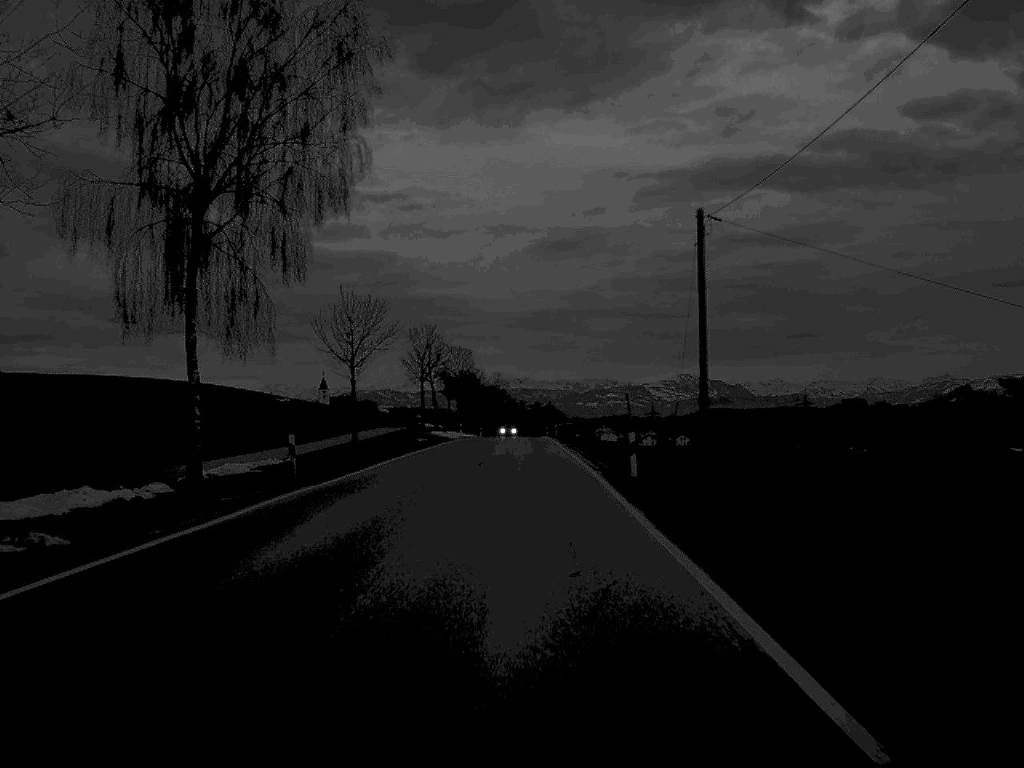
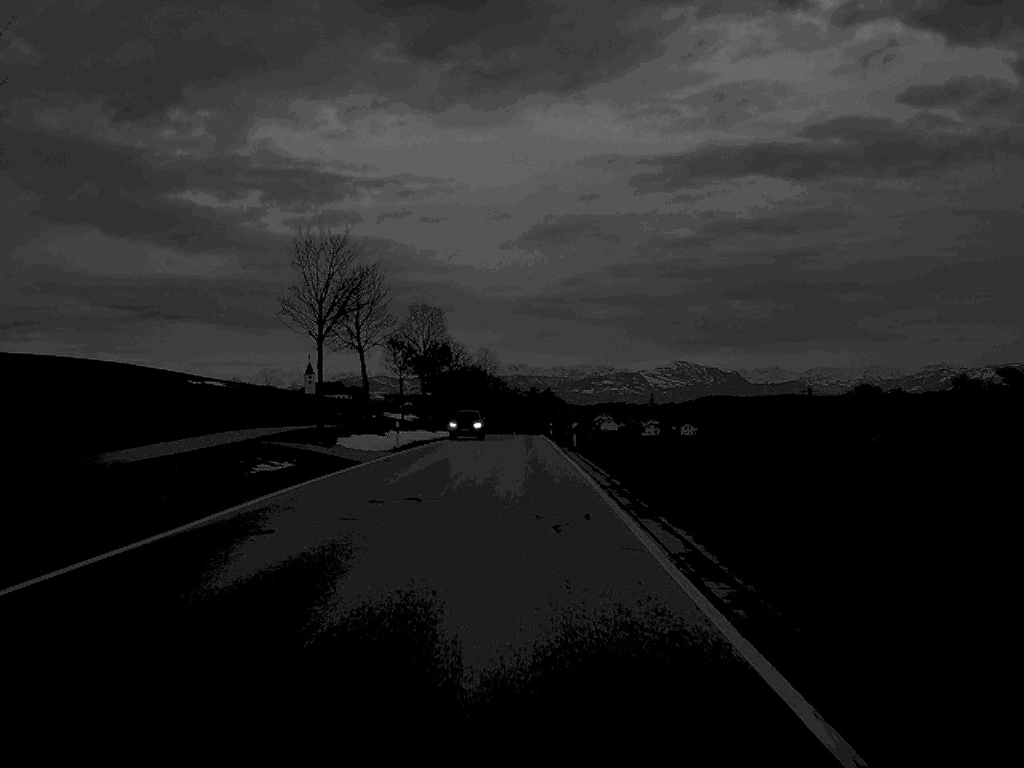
(+0.1, +44.7) m; 0°
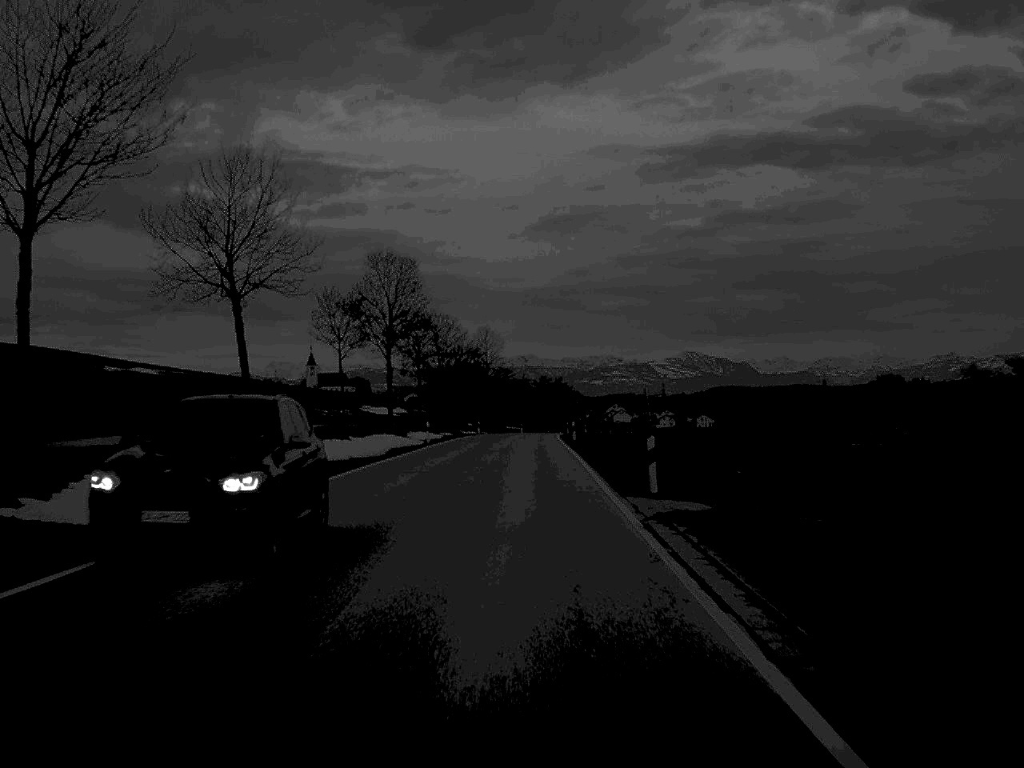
(-0.1, +30.0) m; 0°
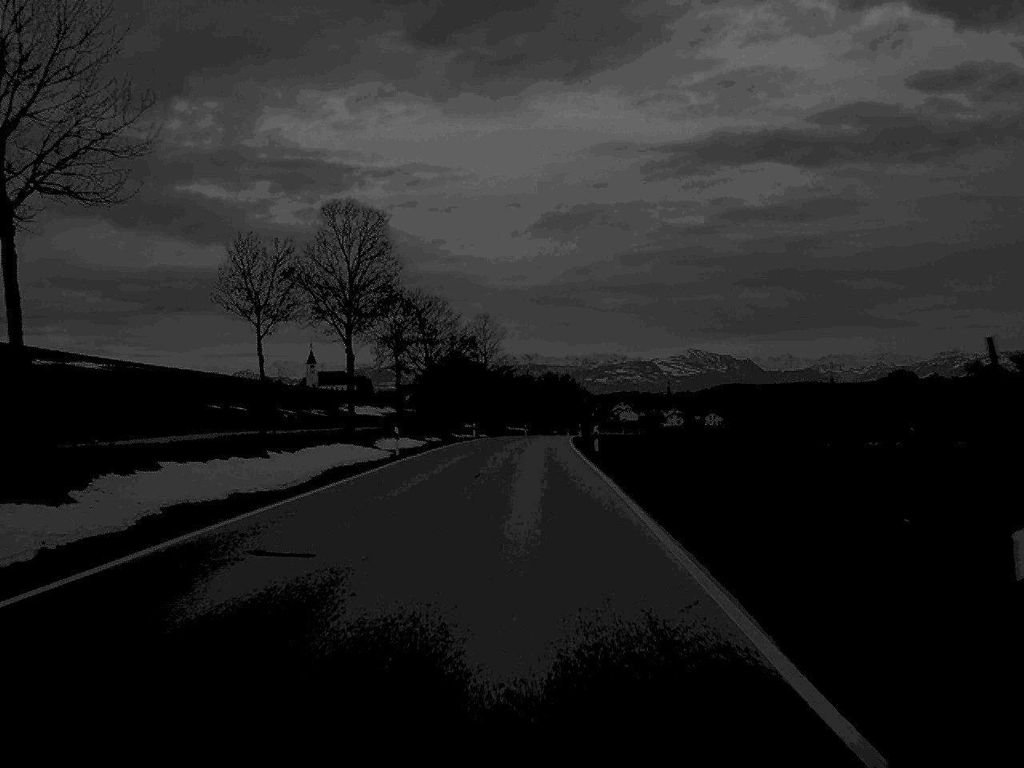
(0.0, +16.8) m; 0°
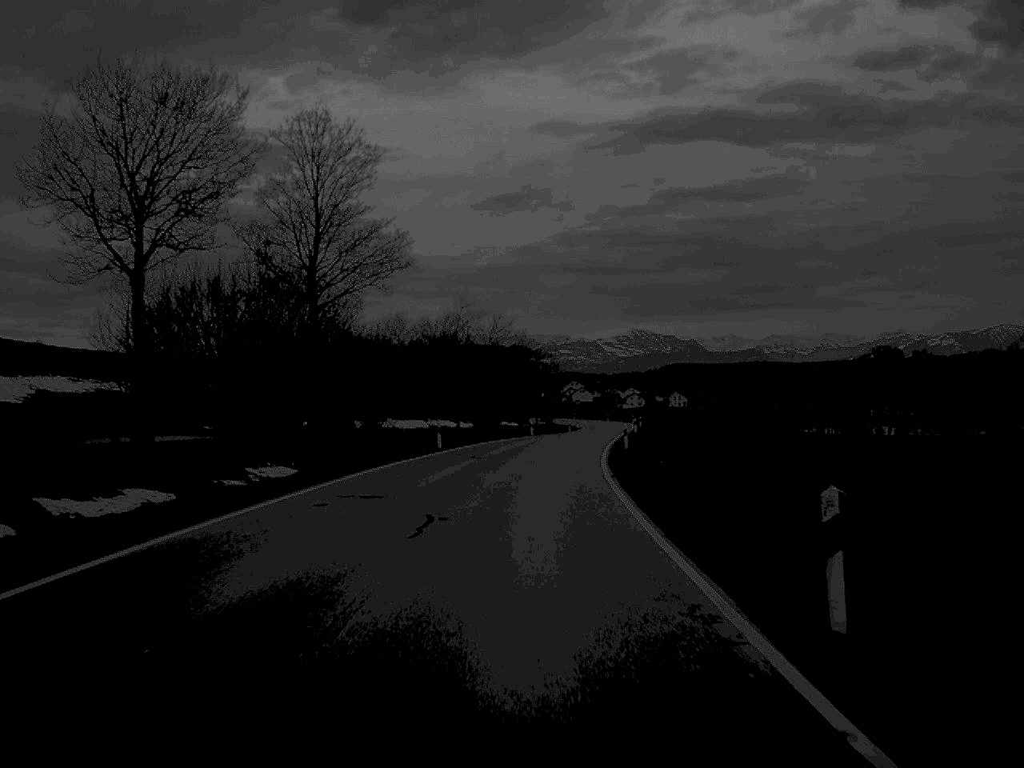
(+1.2, +78.3) m; +3°
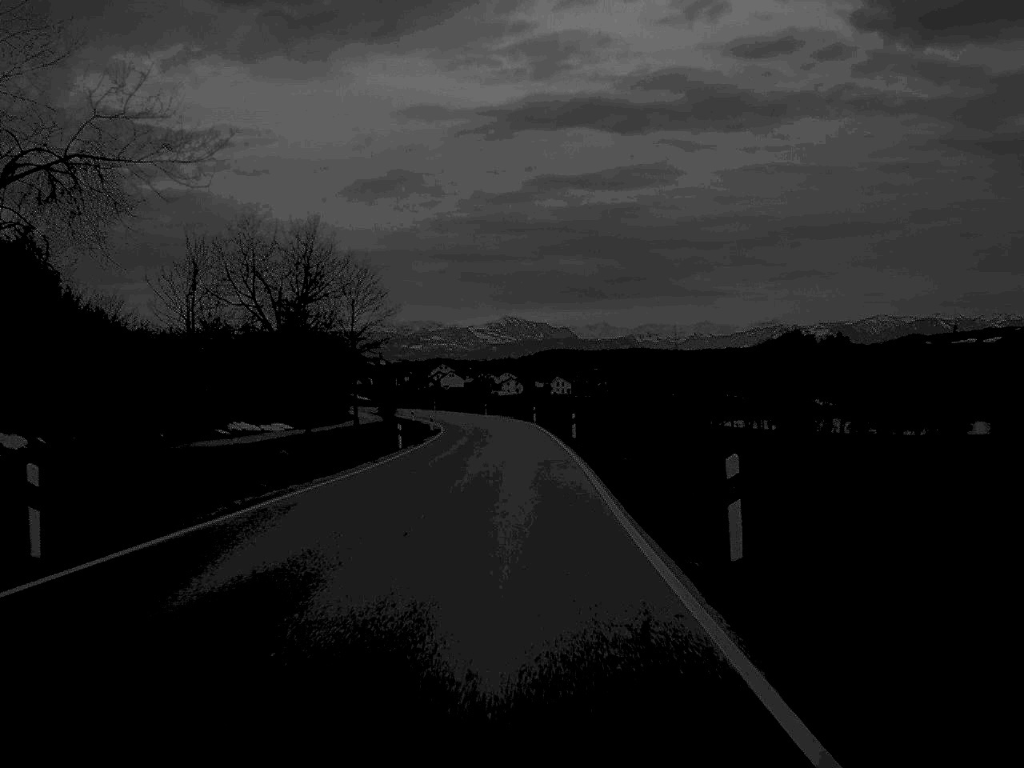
(+4.3, +77.1) m; +6°
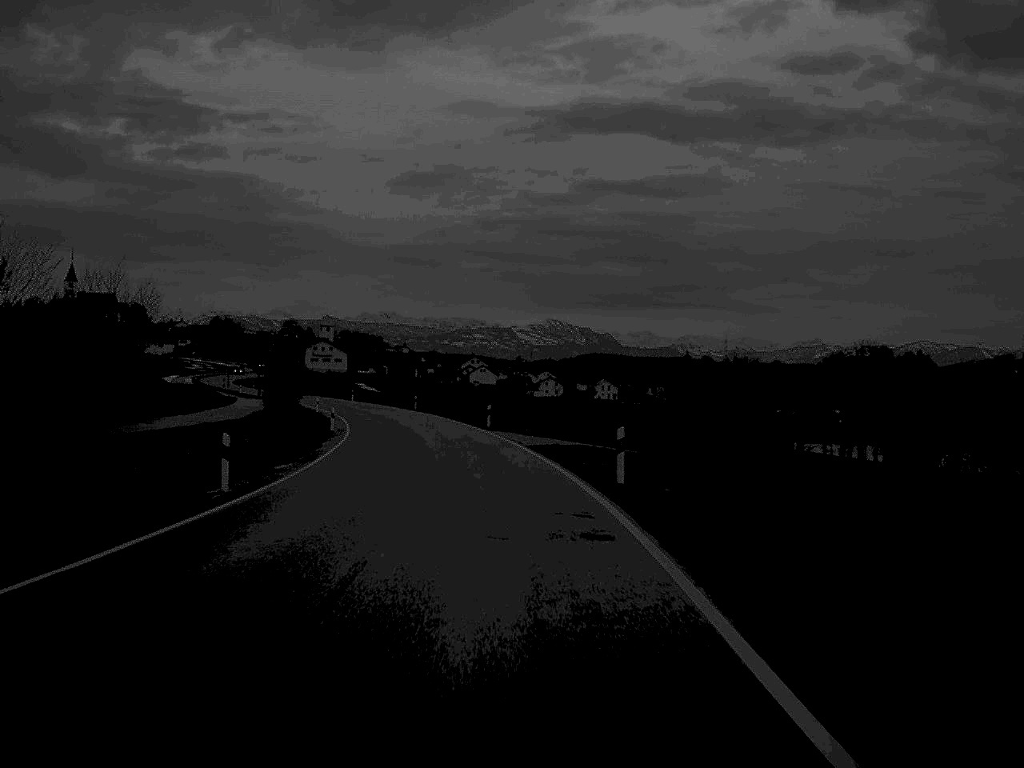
(-0.4, +65.6) m; -2°
